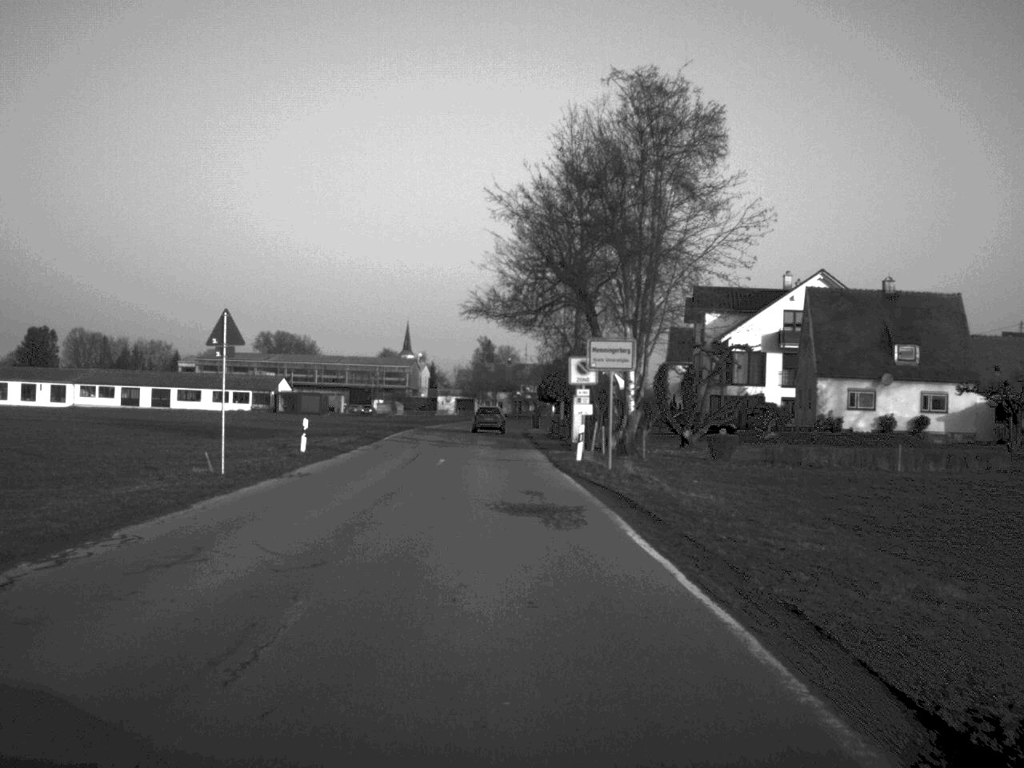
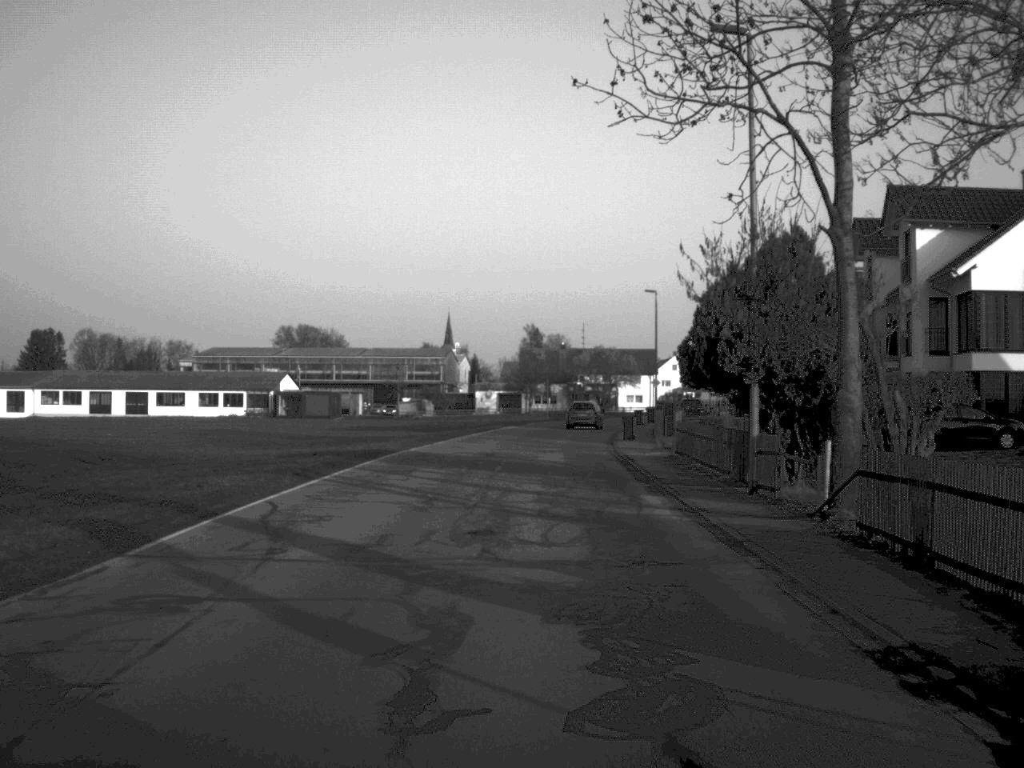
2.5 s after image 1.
(-1.2, +37.9) m; -2°
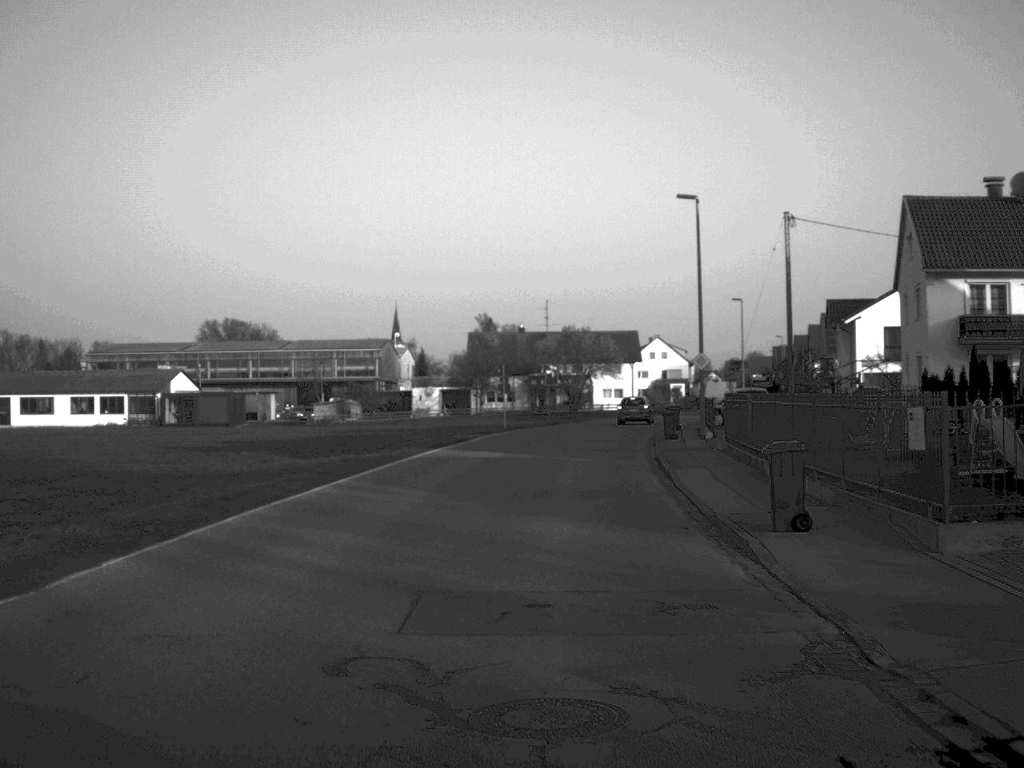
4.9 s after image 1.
(+0.5, +32.9) m; +2°
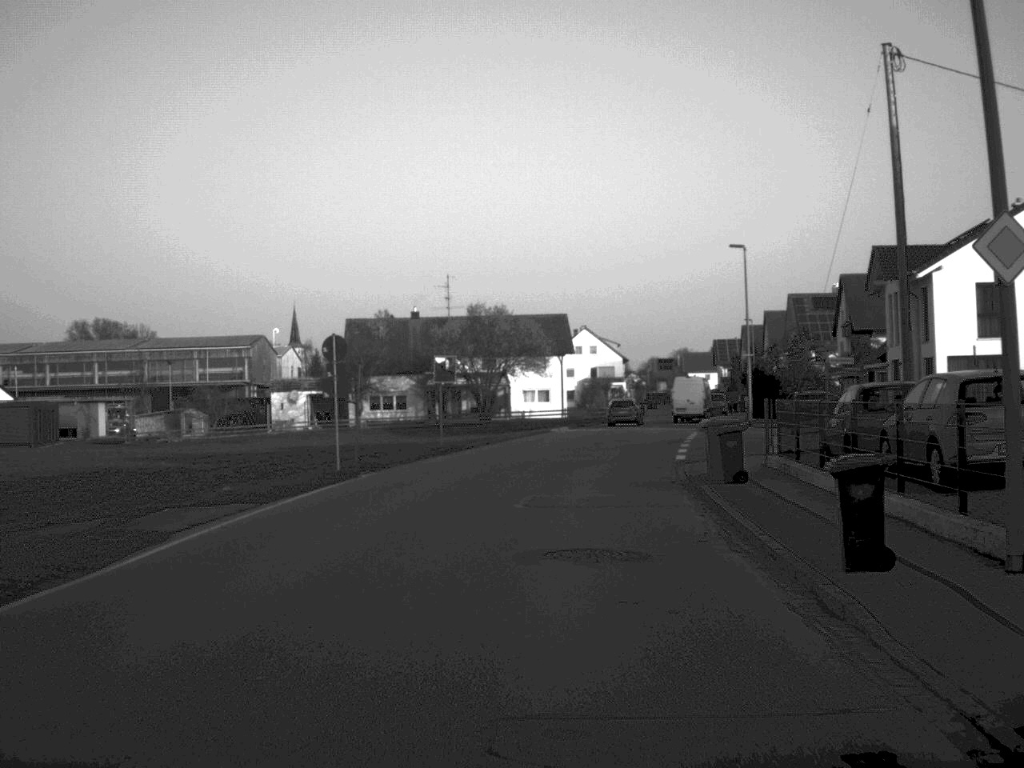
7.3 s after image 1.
(+1.1, +30.9) m; +4°
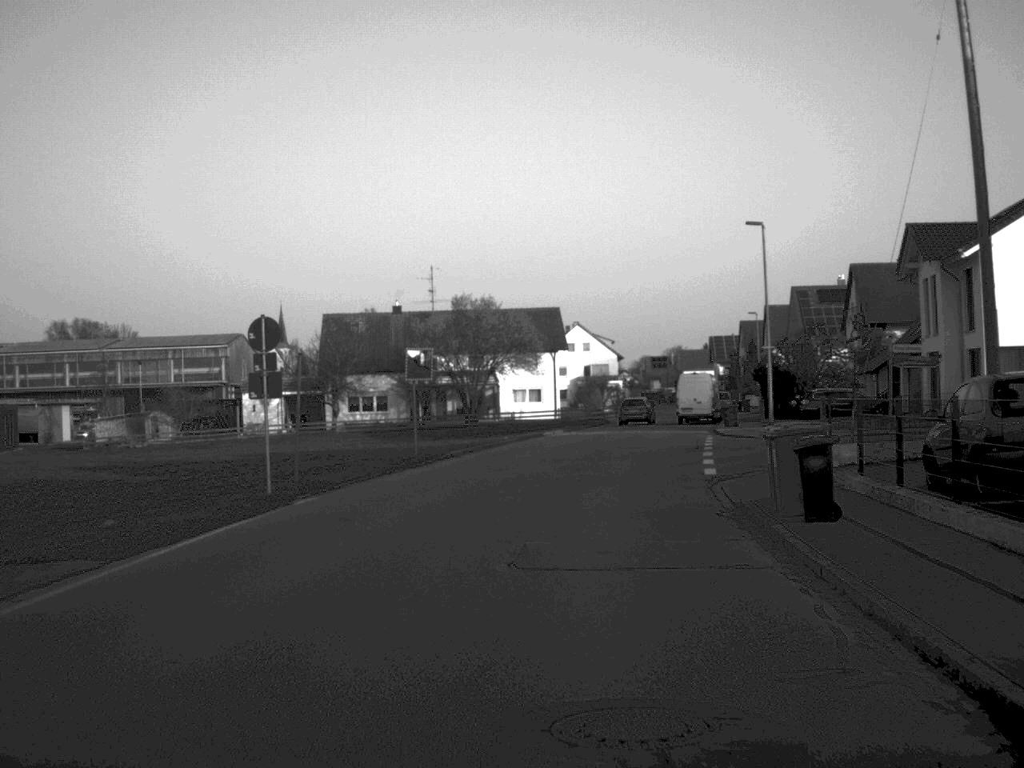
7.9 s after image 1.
(0.0, +6.6) m; 0°
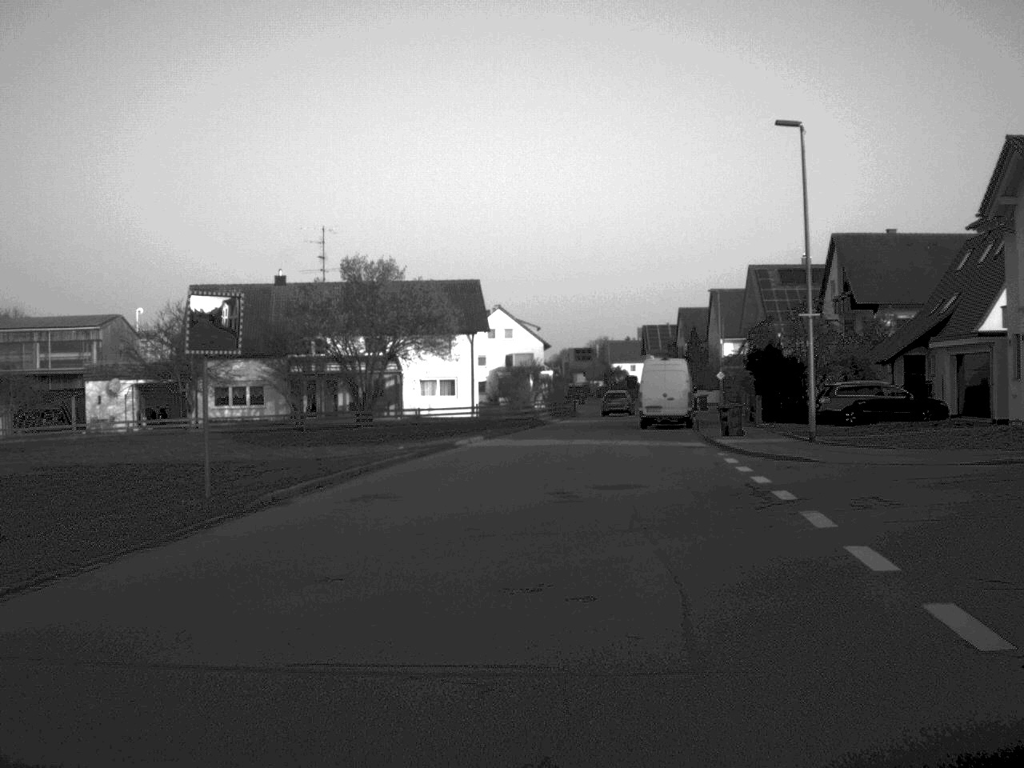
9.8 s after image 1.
(+0.3, +17.6) m; +4°
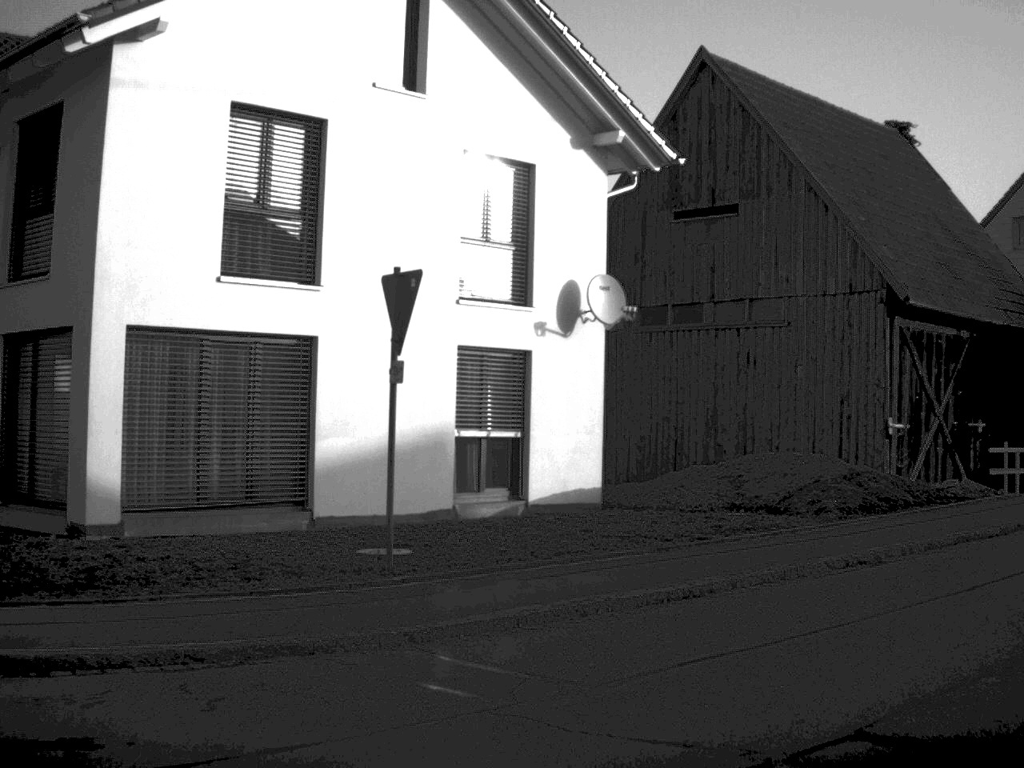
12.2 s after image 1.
(+5.0, +13.3) m; +51°
